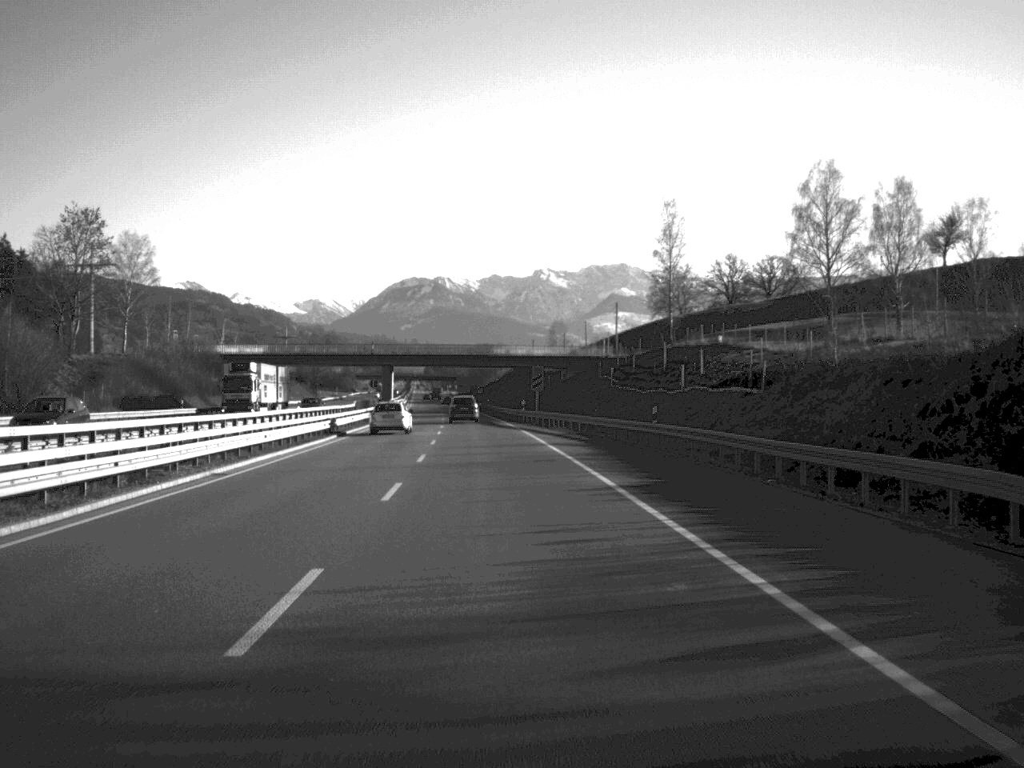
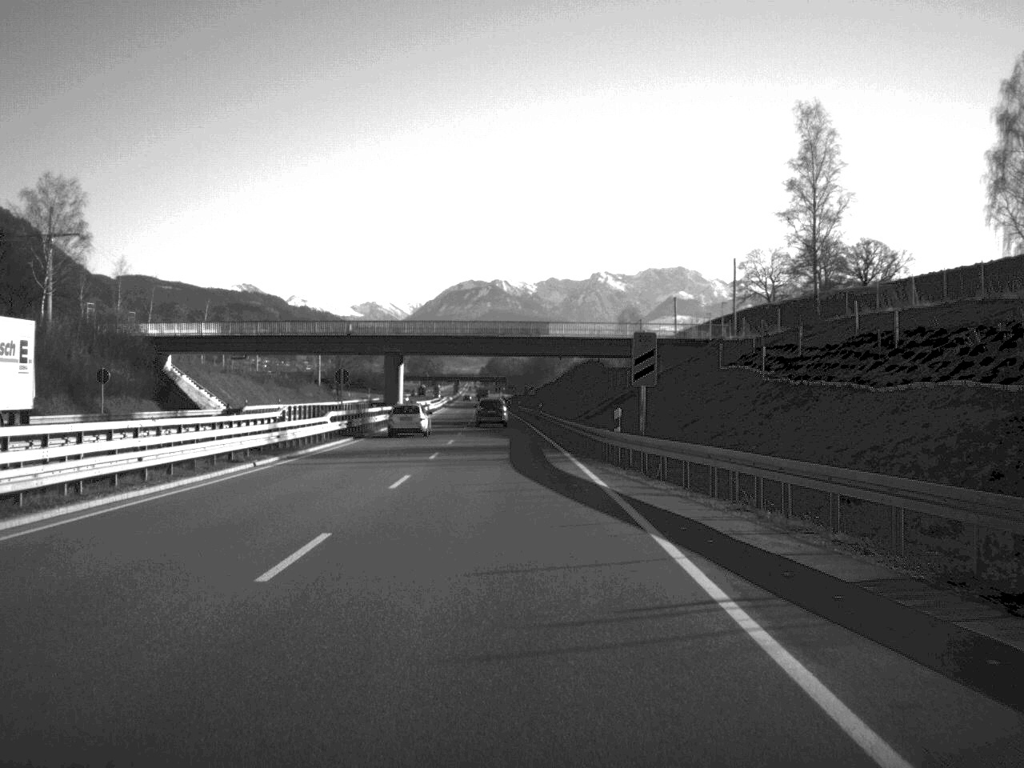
(-1.0, +44.4) m; -3°
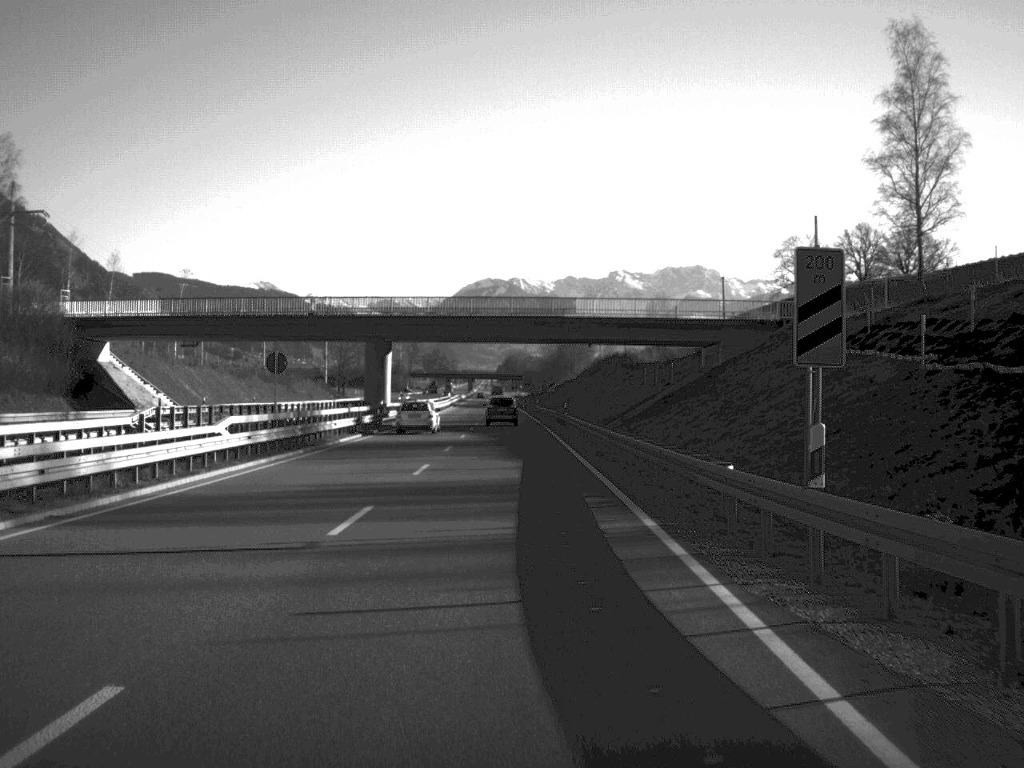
(-0.1, +20.1) m; -1°
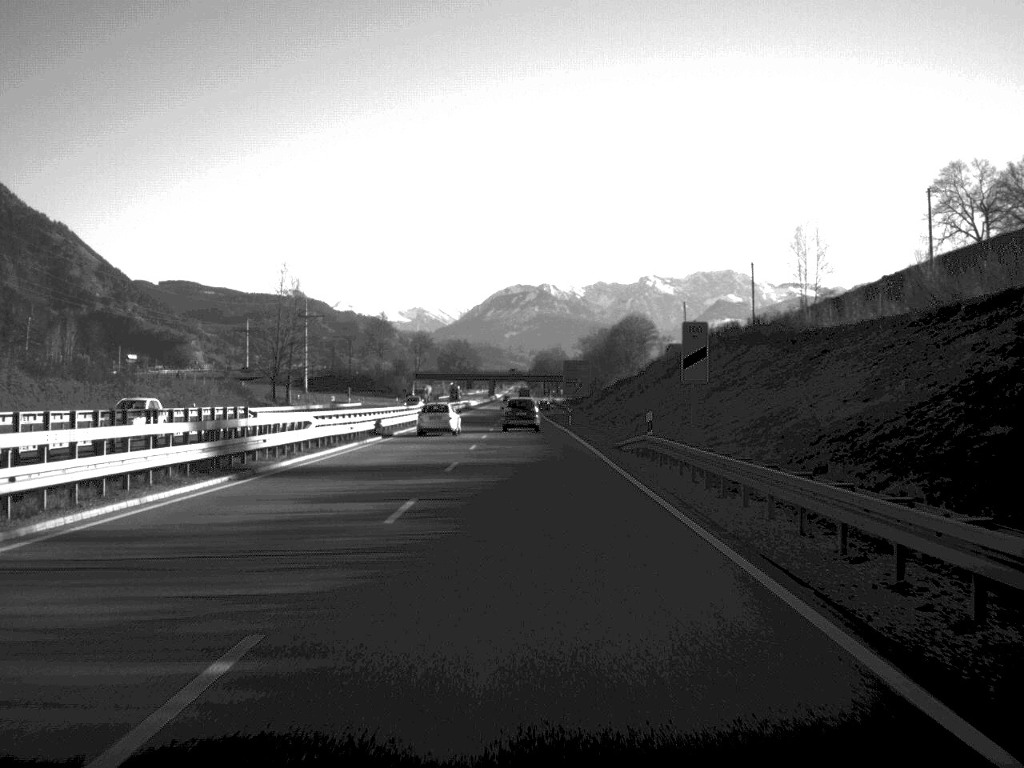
(-1.1, +81.8) m; -1°
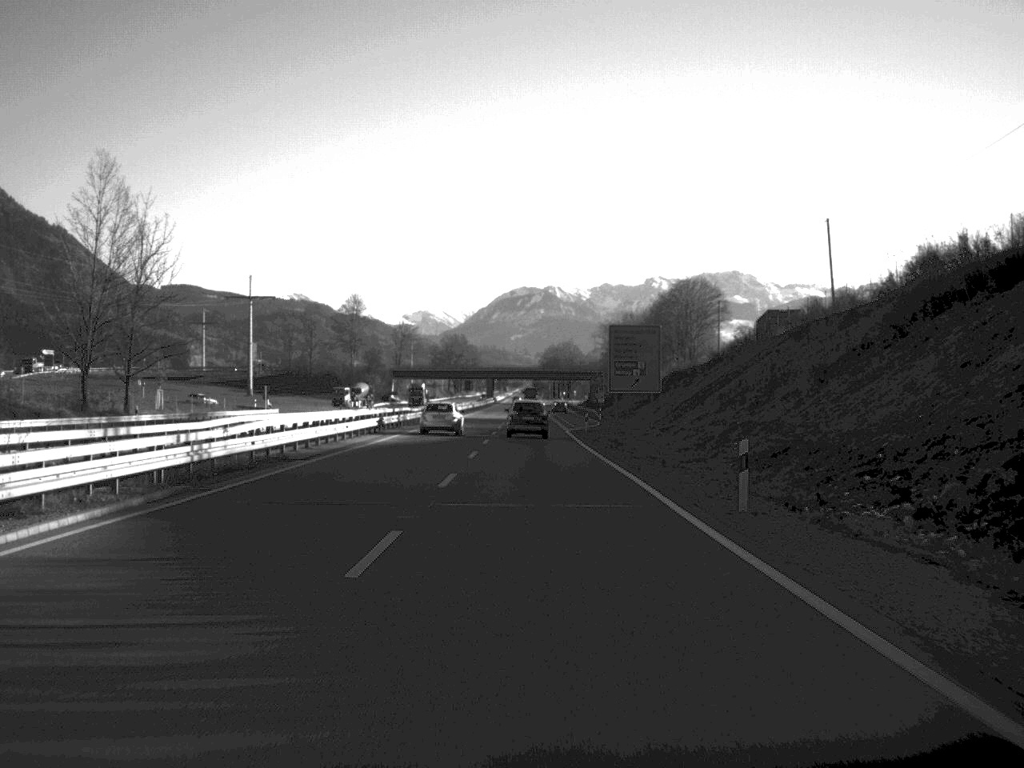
(-0.2, +64.8) m; 0°
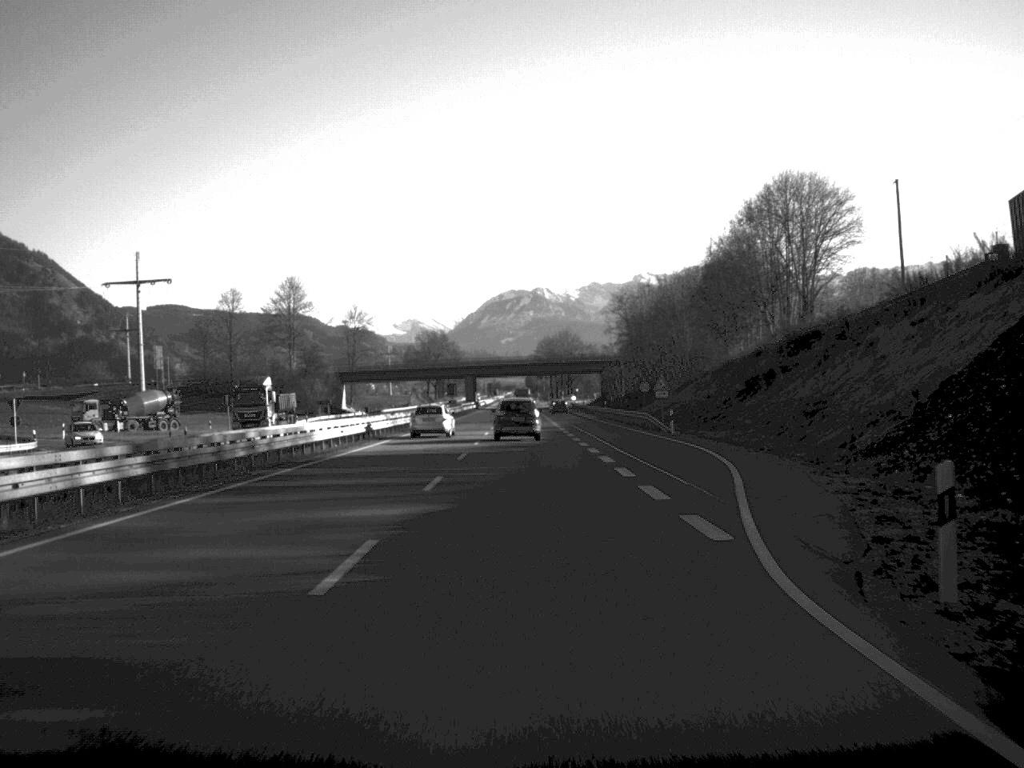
(+0.1, +61.2) m; 0°
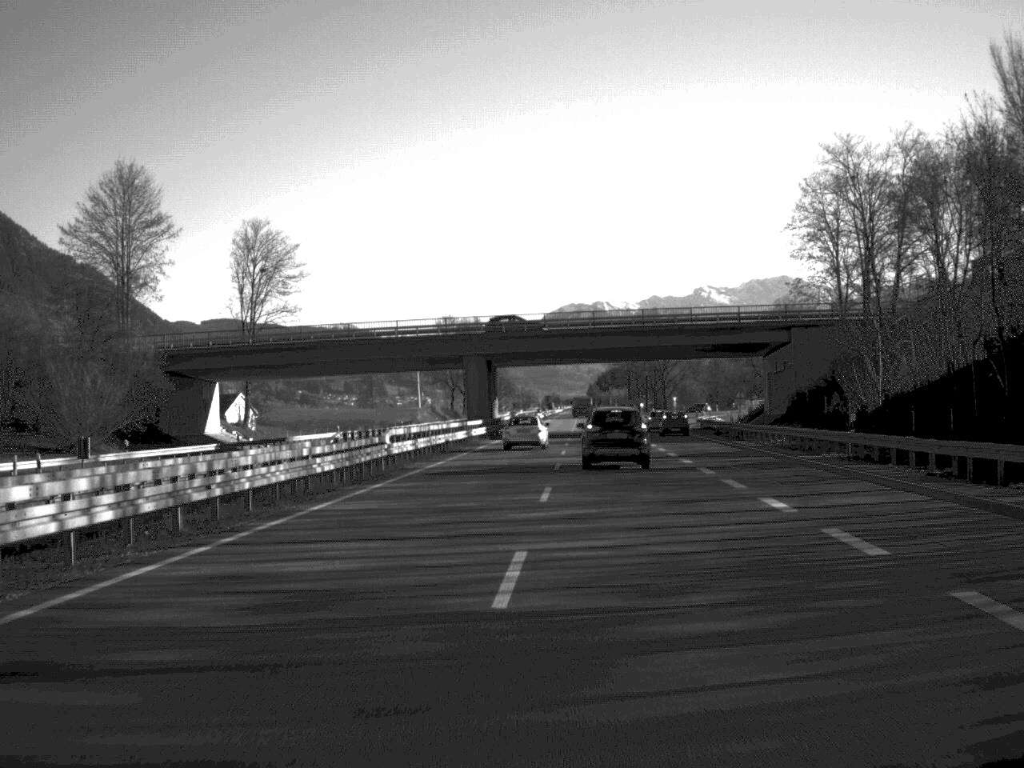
(-1.7, +108.3) m; -3°
